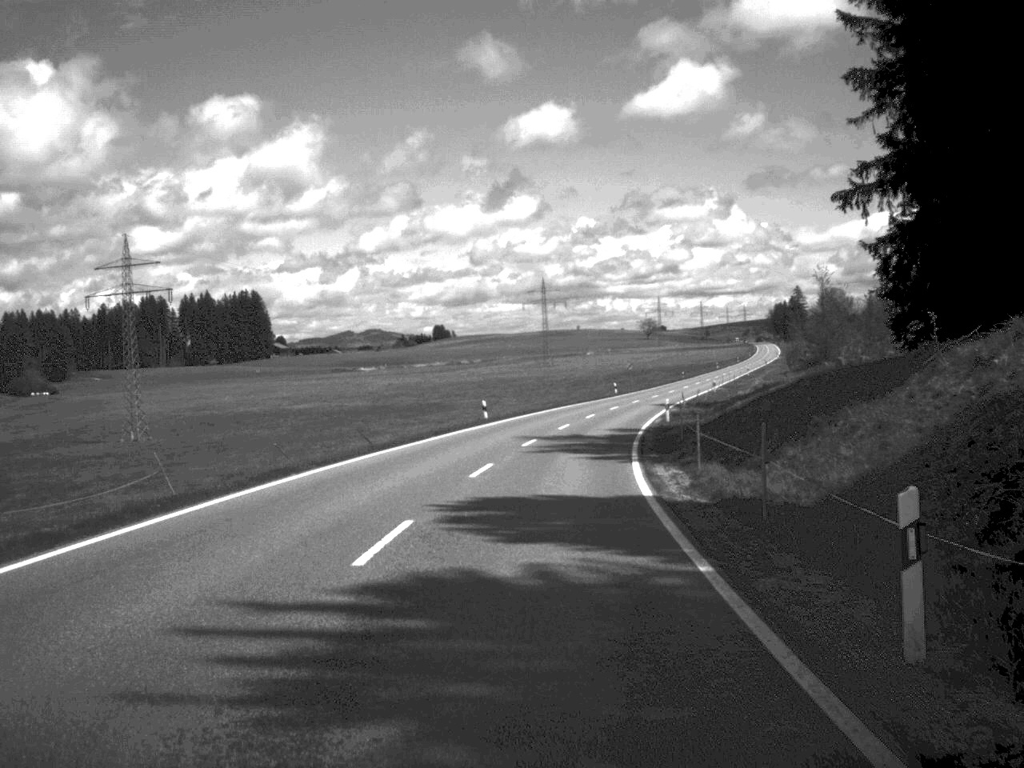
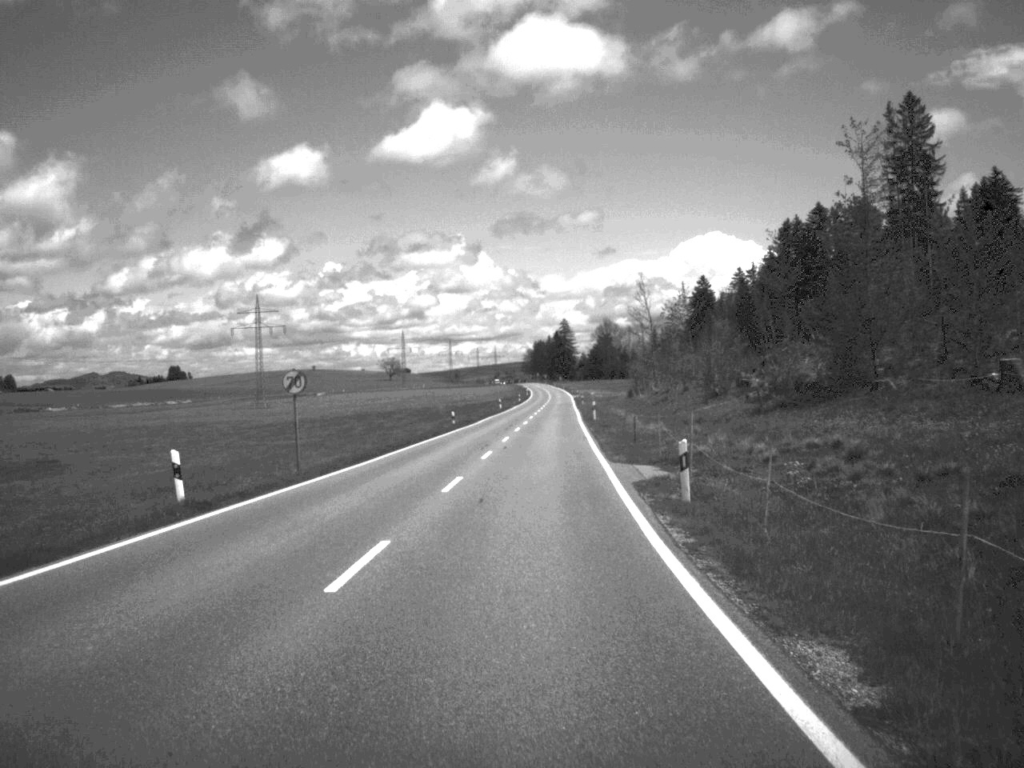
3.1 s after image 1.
(+8.4, +81.5) m; +11°
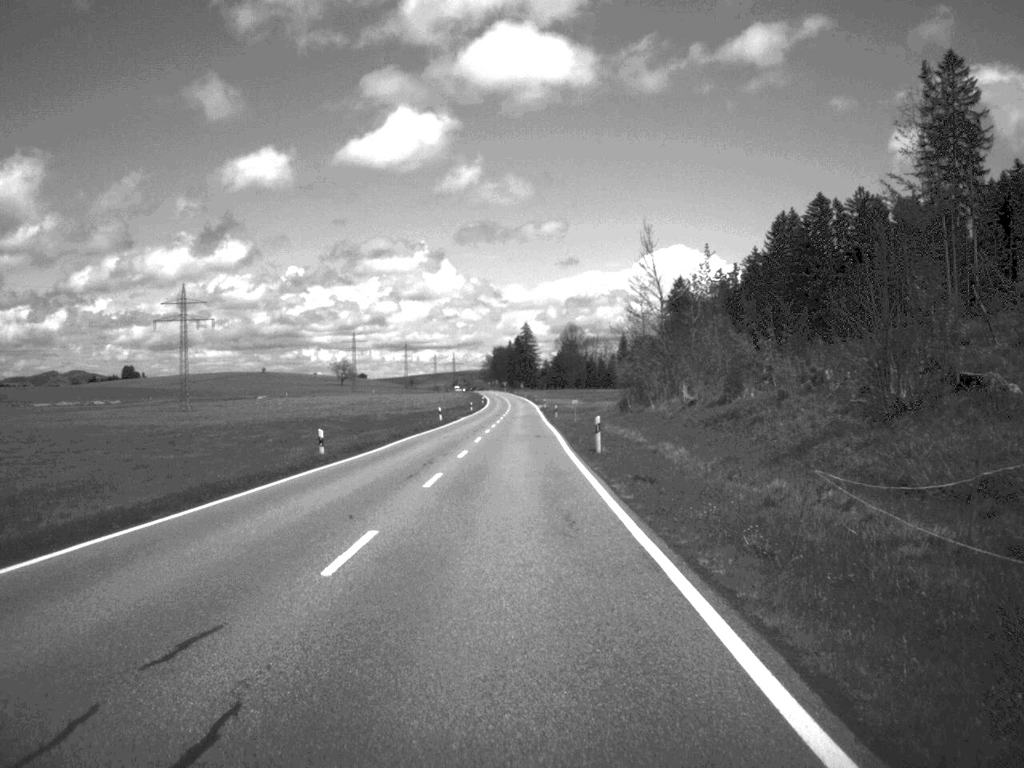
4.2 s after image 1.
(+0.6, +34.4) m; +2°
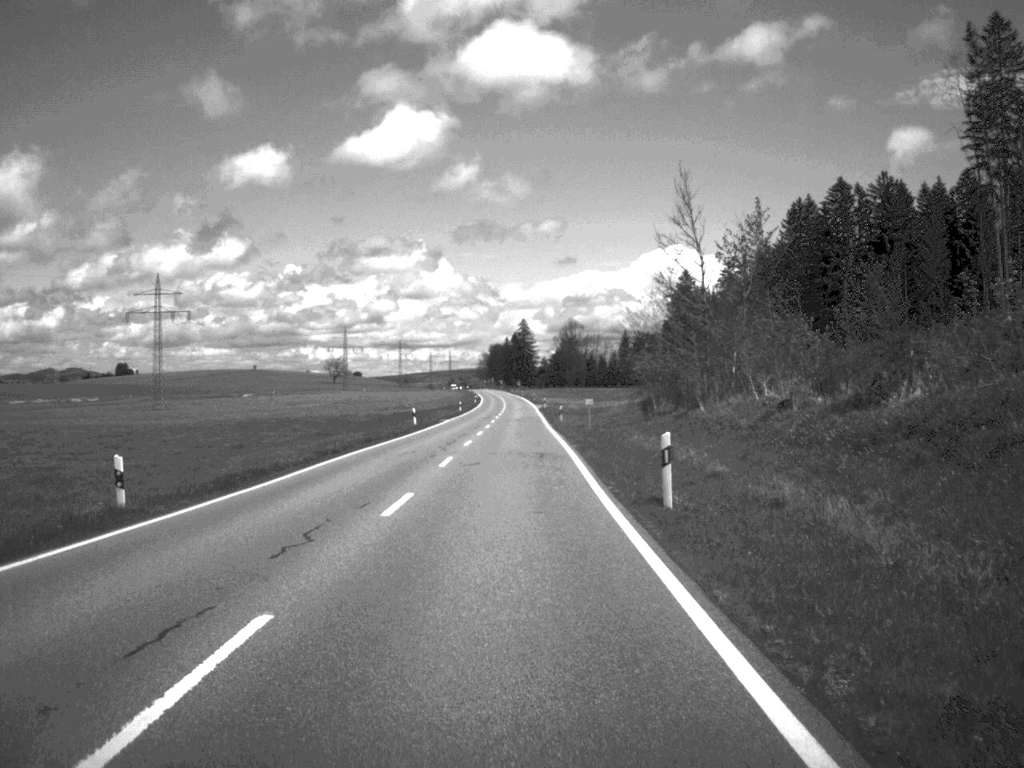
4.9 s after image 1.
(0.0, +17.8) m; 0°
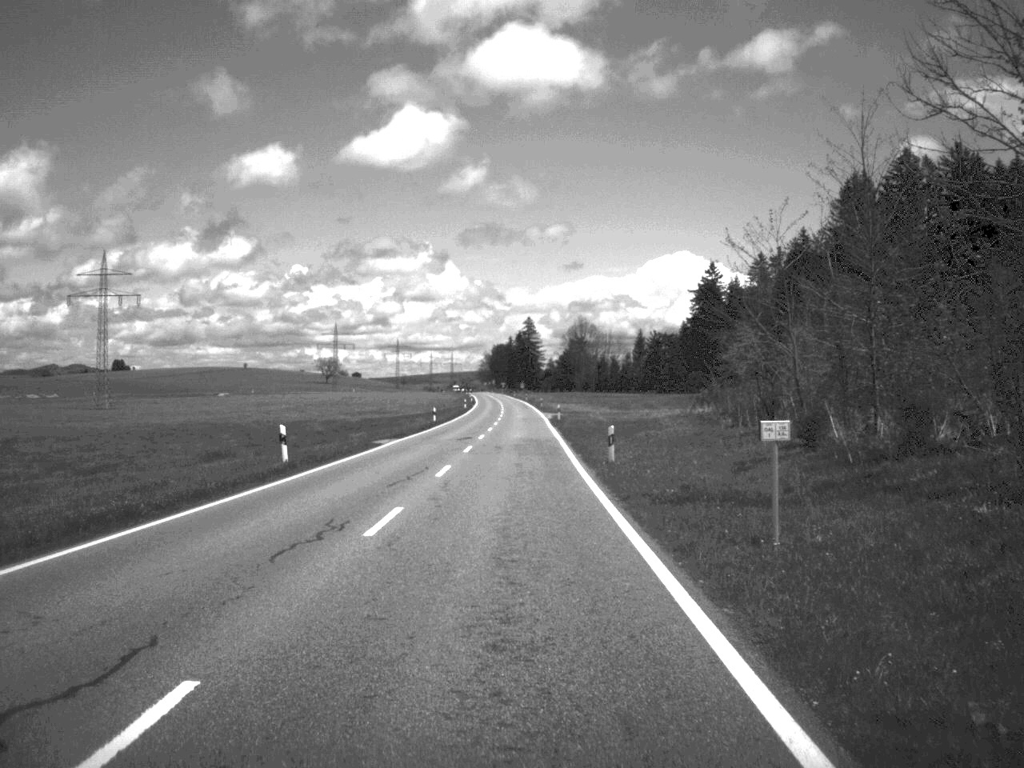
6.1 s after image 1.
(-0.1, +37.1) m; 0°
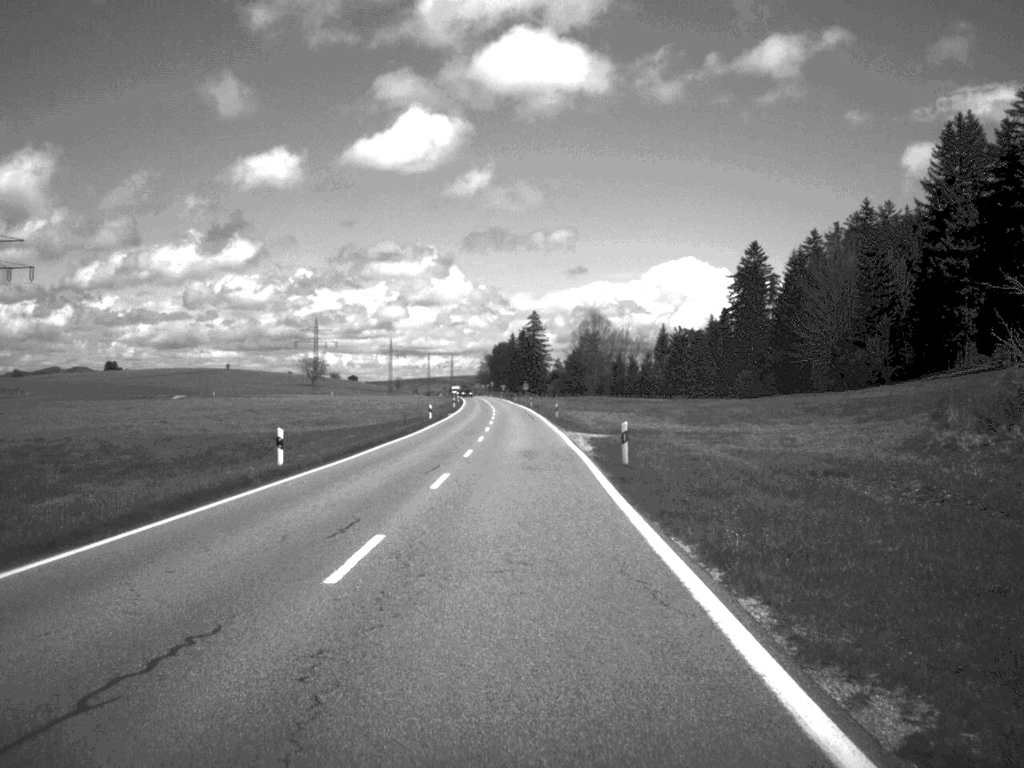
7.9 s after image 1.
(-0.1, +50.8) m; 0°
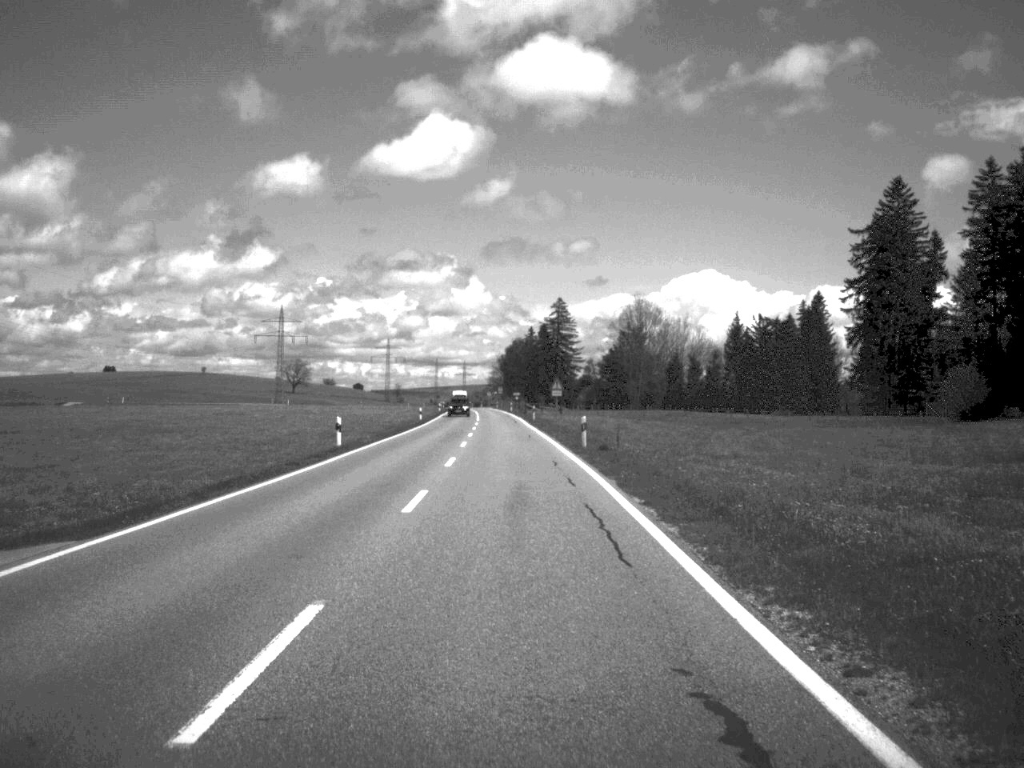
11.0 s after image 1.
(-0.8, +86.8) m; -1°
